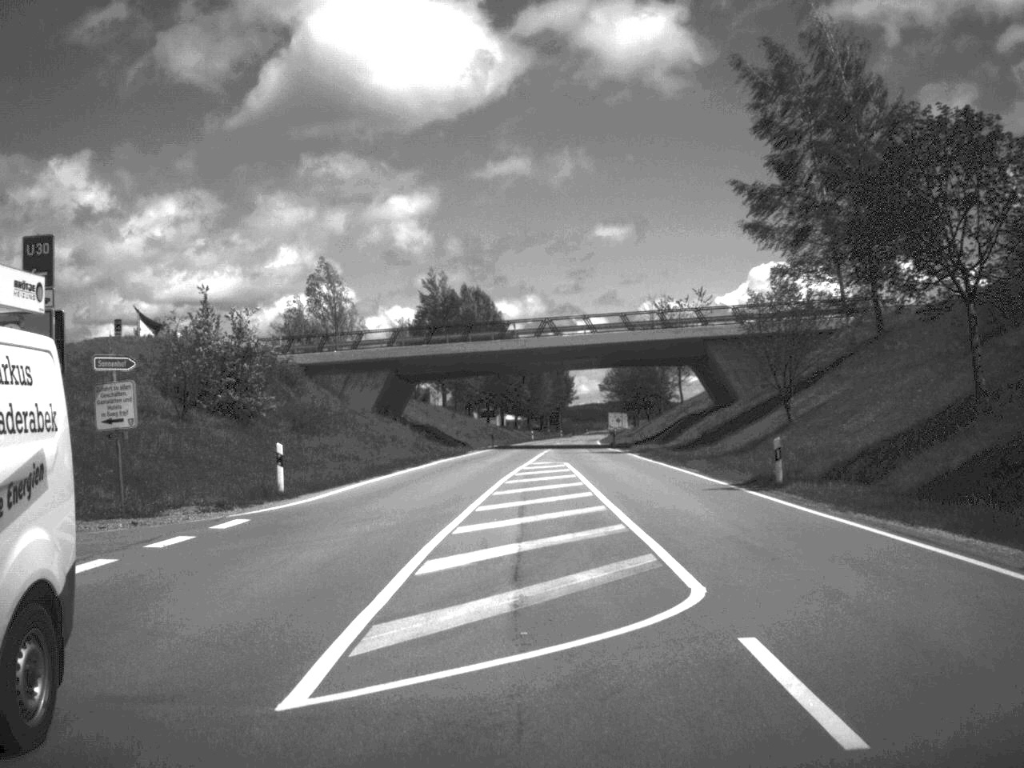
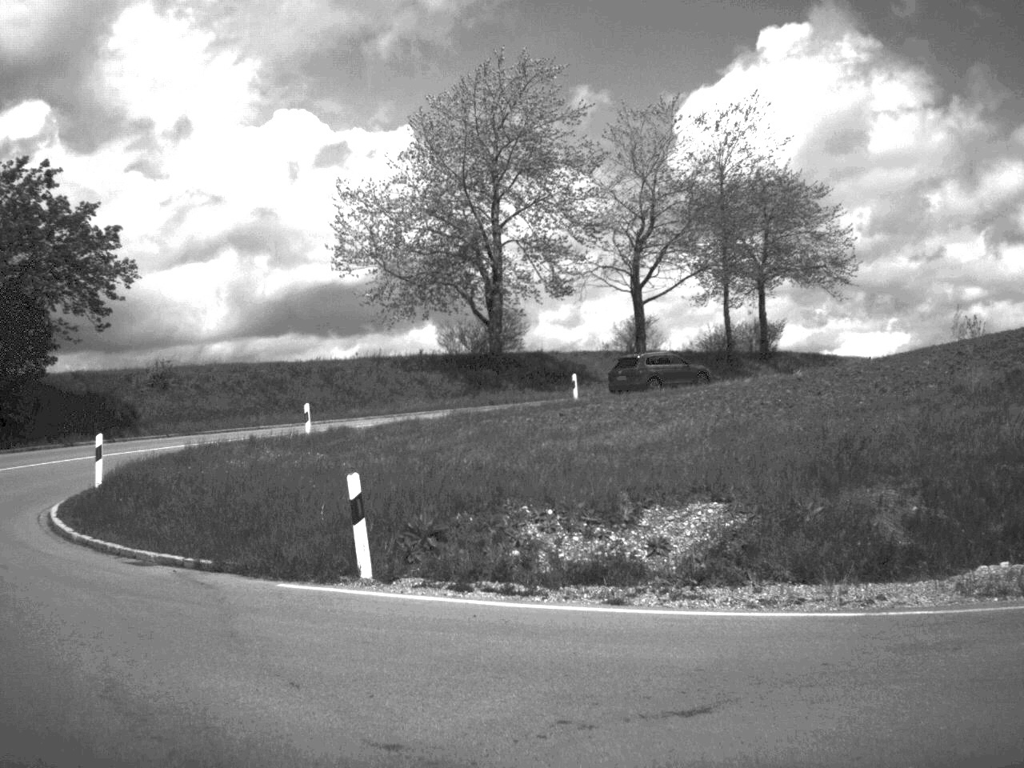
(-2.5, +6.1) m; -52°
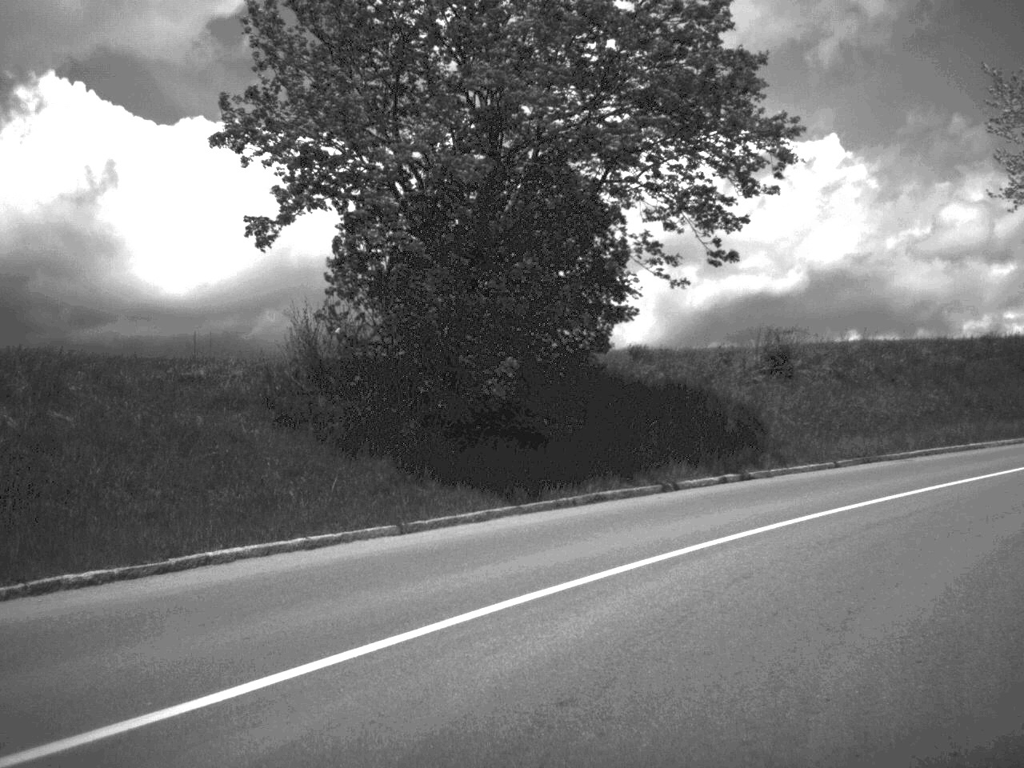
(-8.4, +17.4) m; -18°
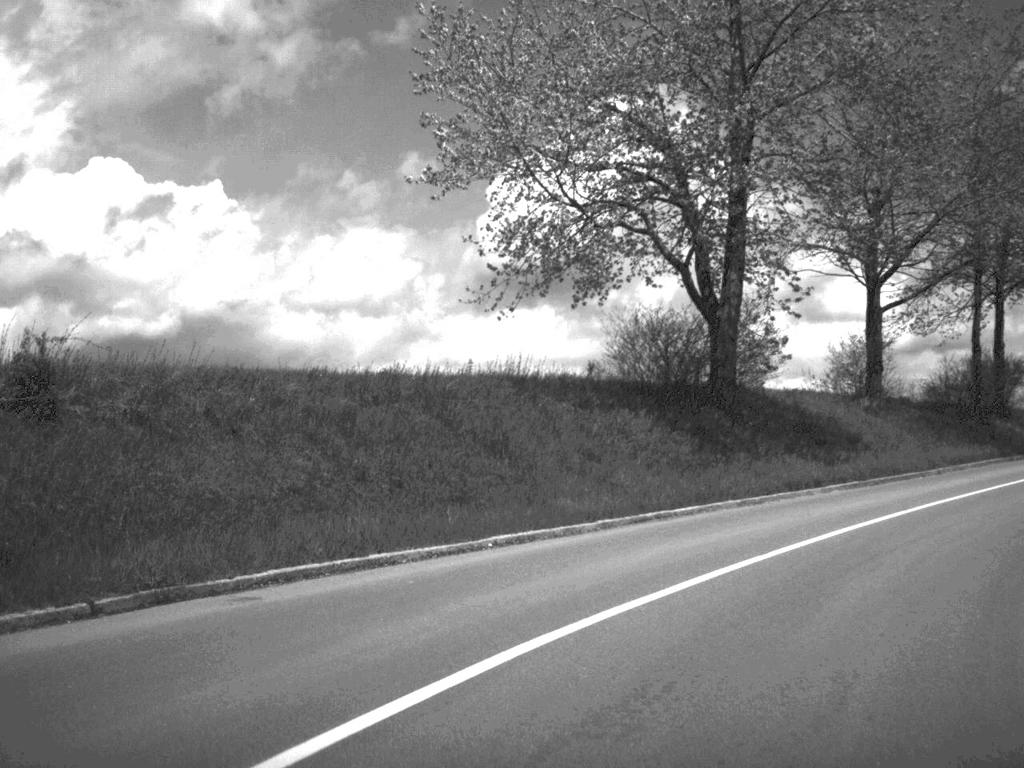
(+2.6, +10.5) m; +28°
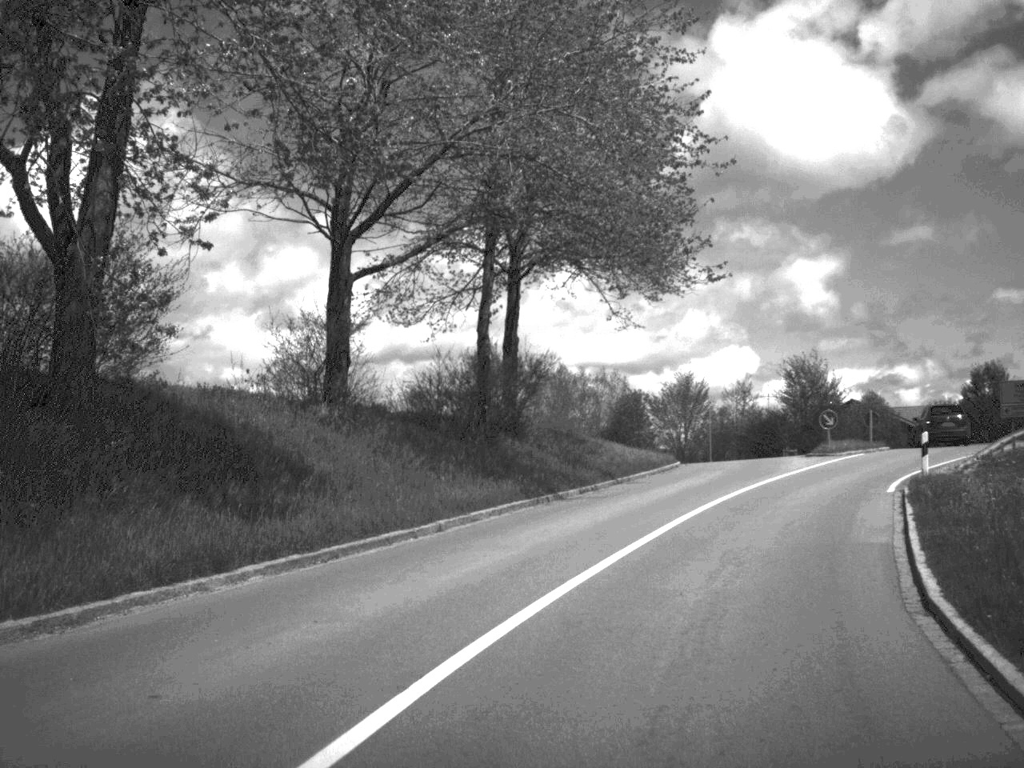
(+2.4, +10.6) m; +24°
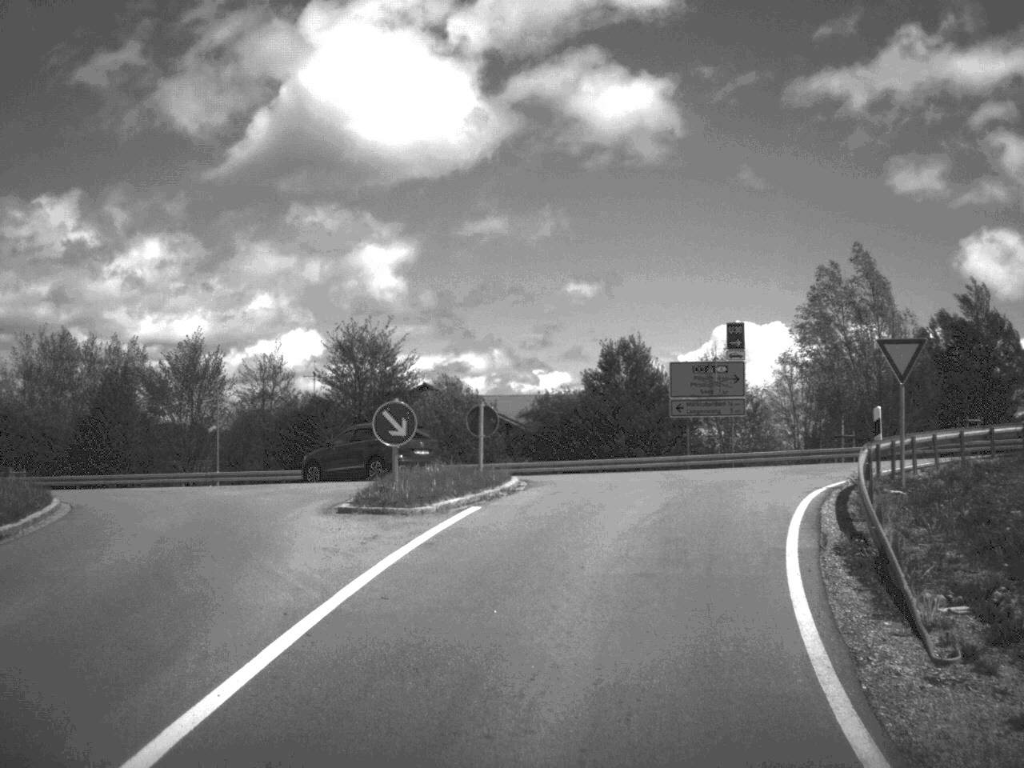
(+5.0, +23.4) m; +19°
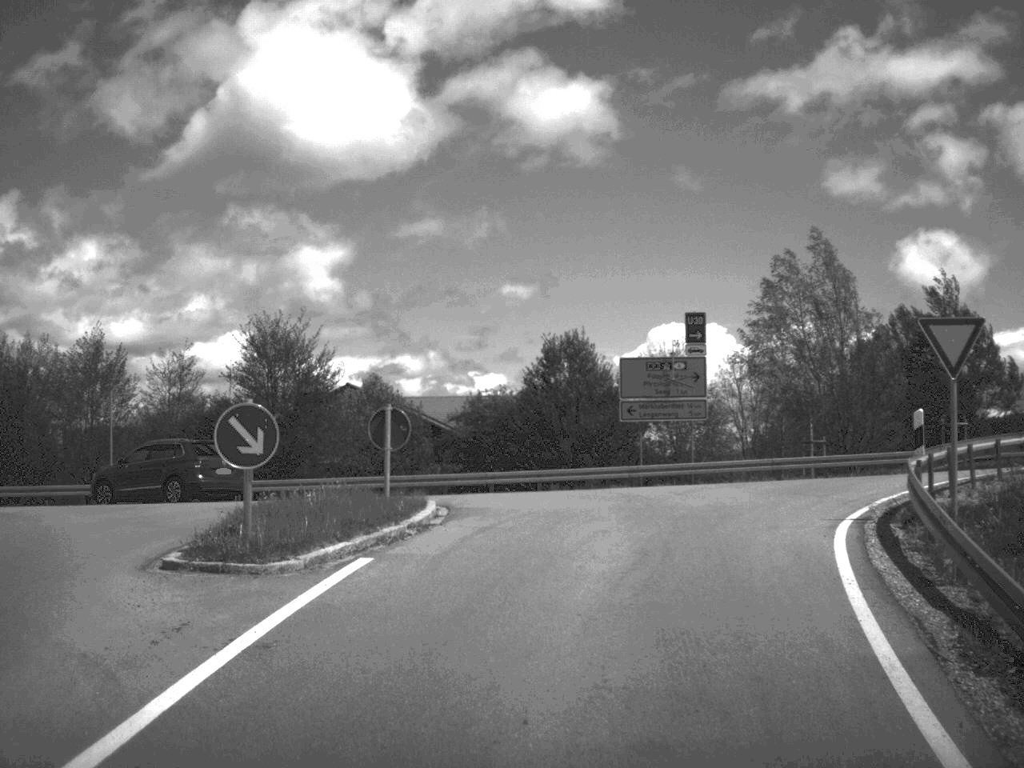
(+0.1, +5.5) m; +3°
